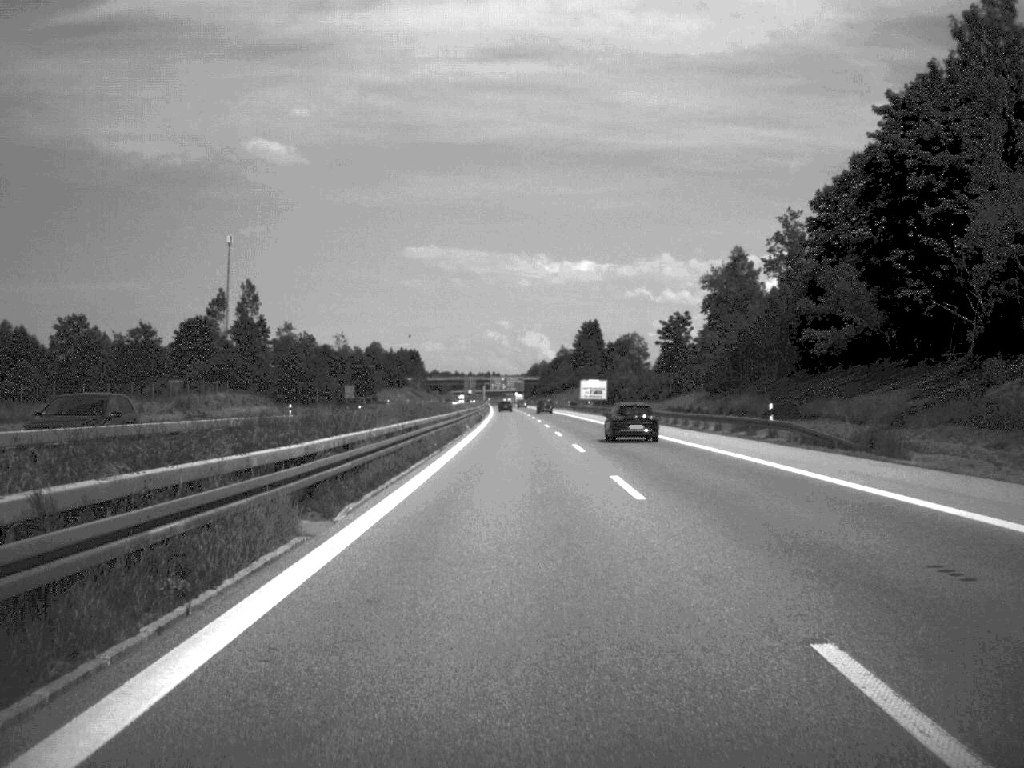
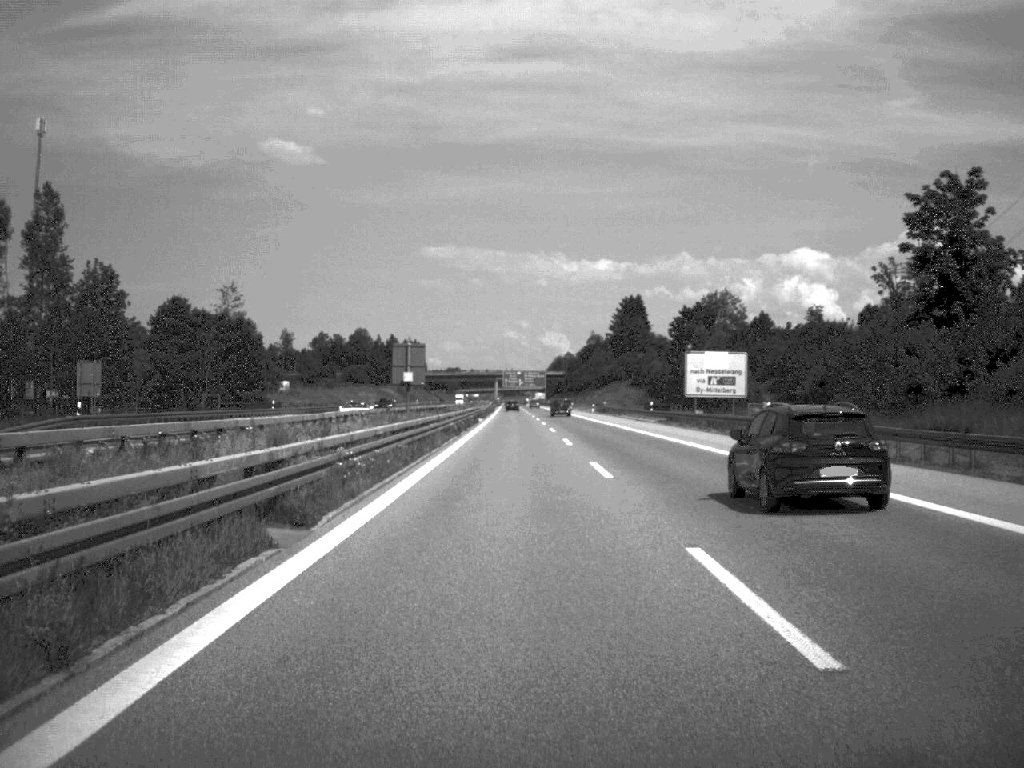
(-0.9, +100.5) m; -1°
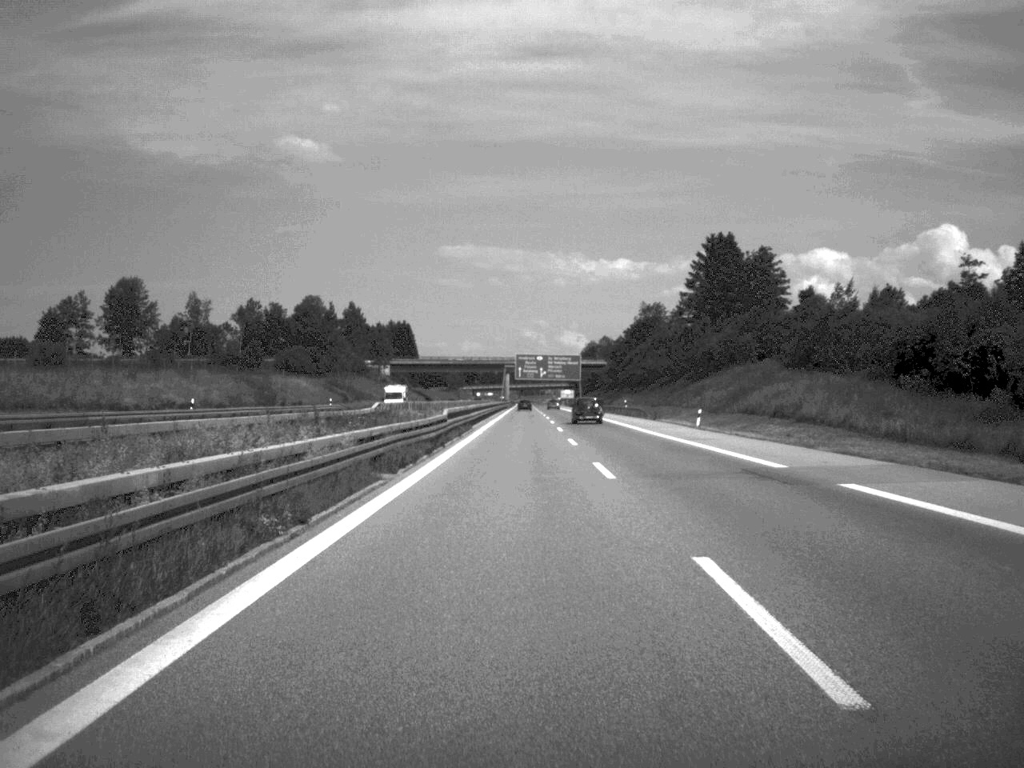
(-1.1, +126.9) m; -1°
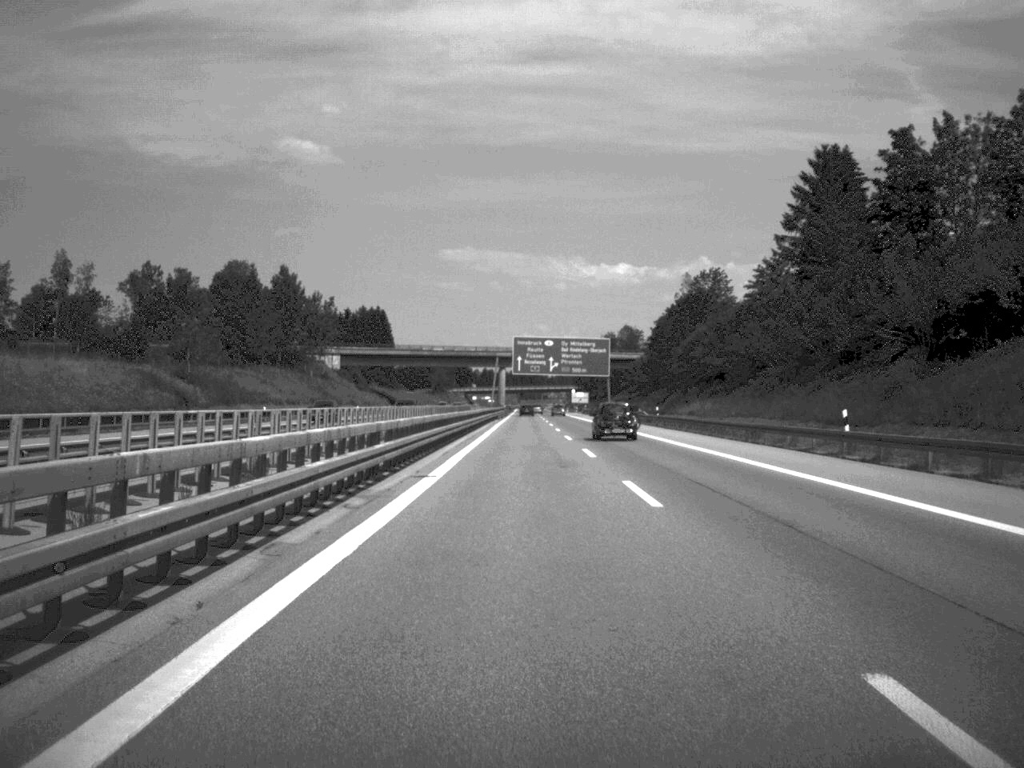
(-0.2, +77.6) m; 0°
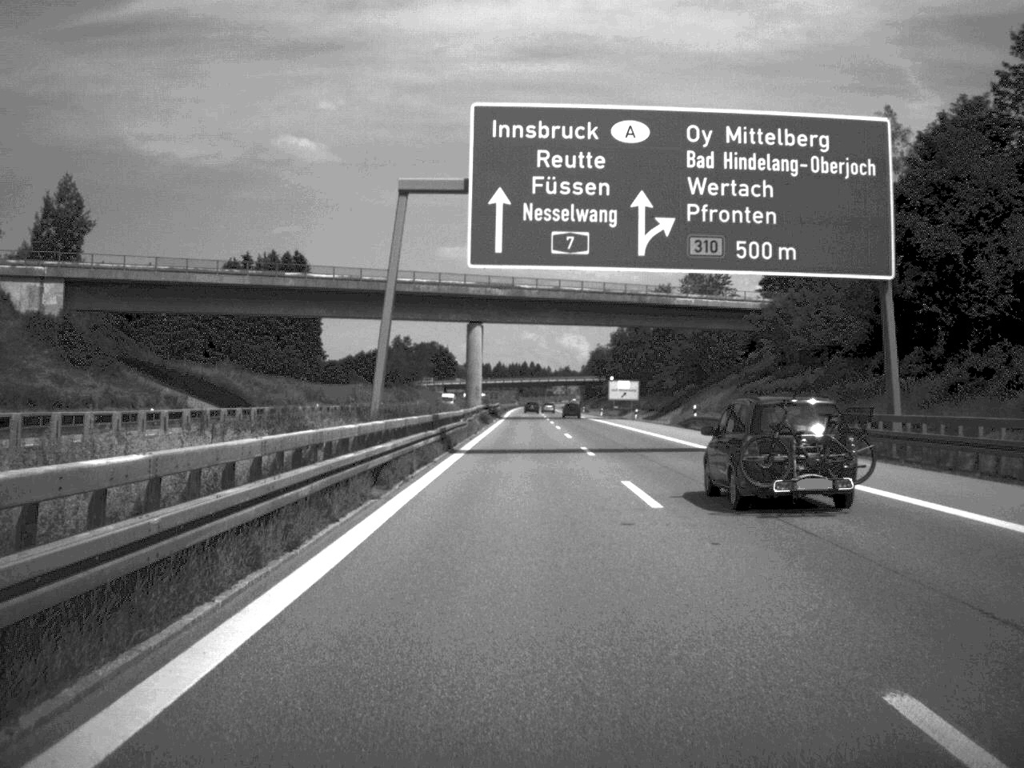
(0.0, +124.4) m; 0°
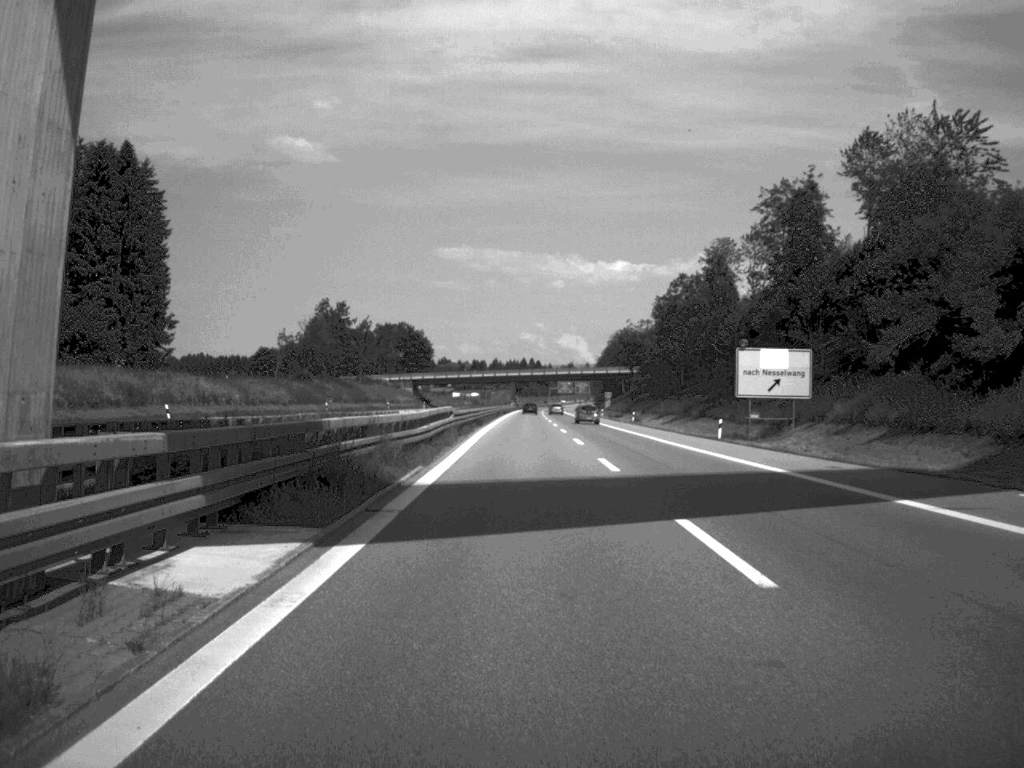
(-0.1, +96.4) m; 0°
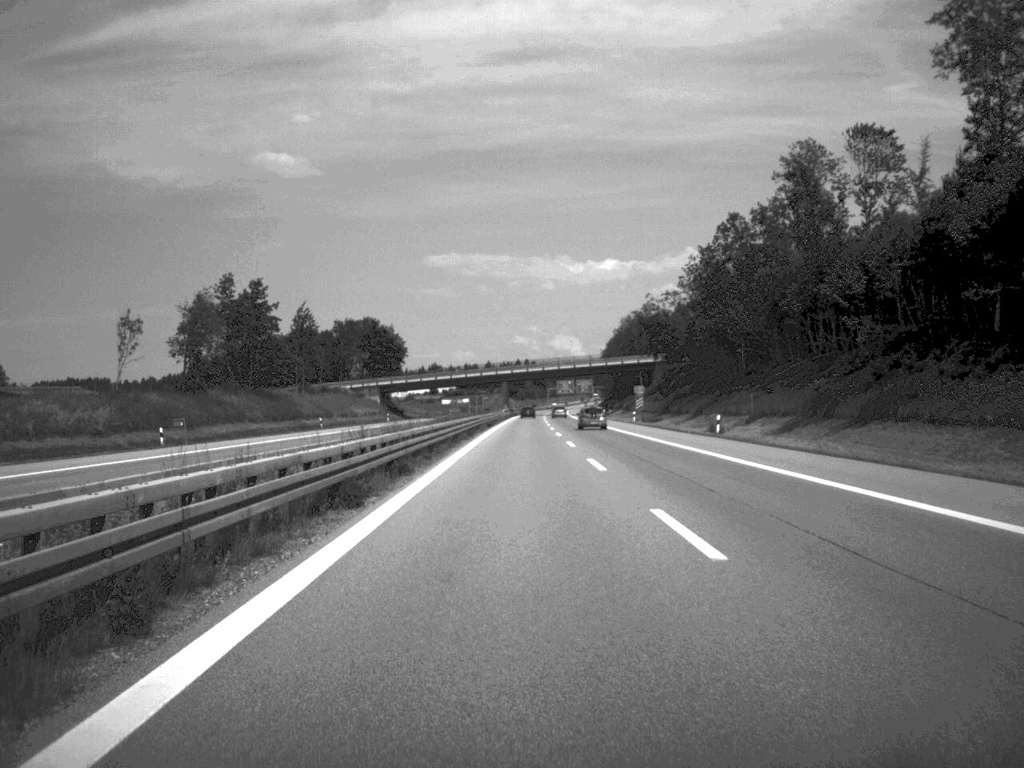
(+0.1, +51.4) m; 0°
